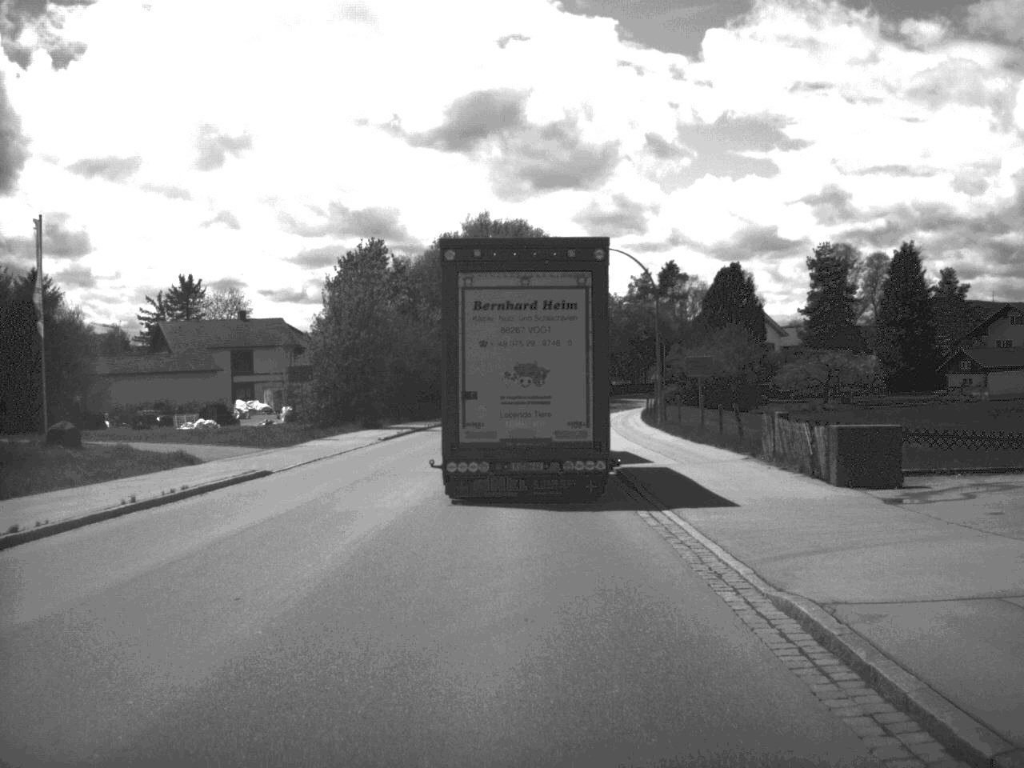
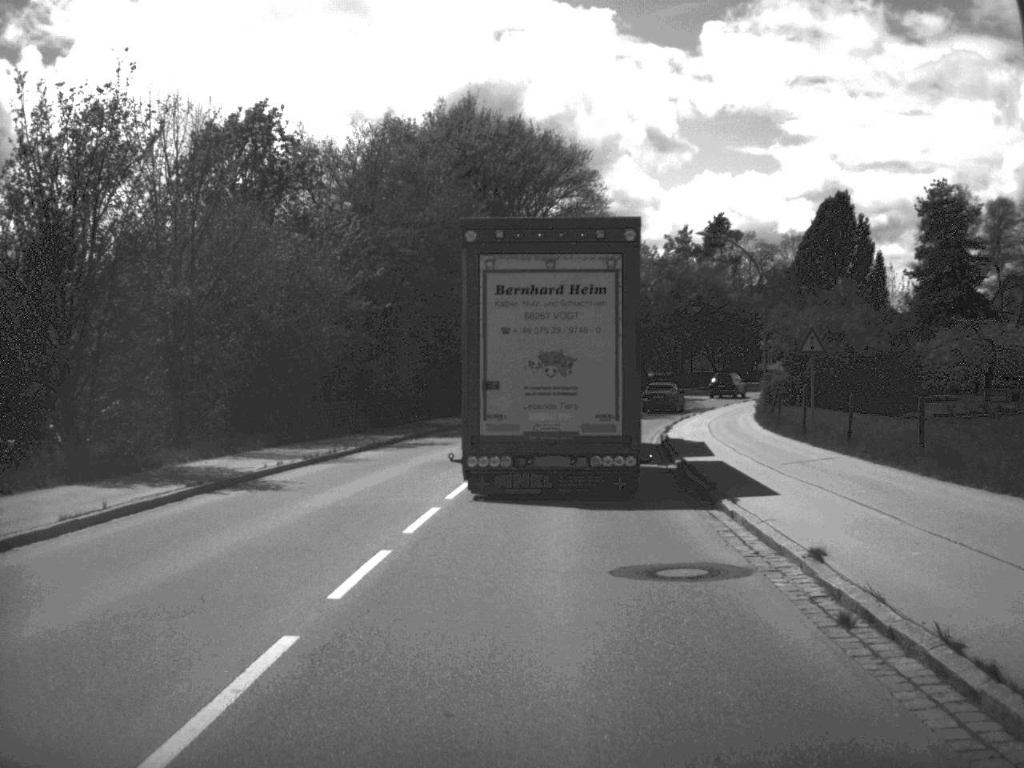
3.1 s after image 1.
(-0.2, +39.1) m; 0°
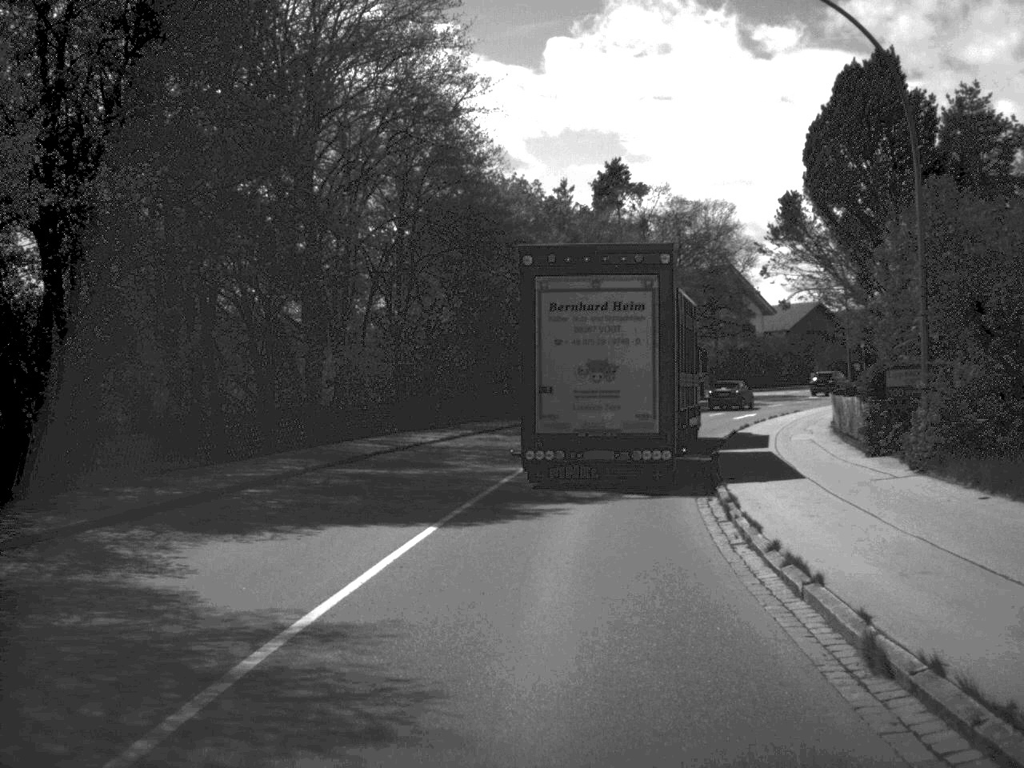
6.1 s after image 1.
(+1.8, +36.5) m; +7°
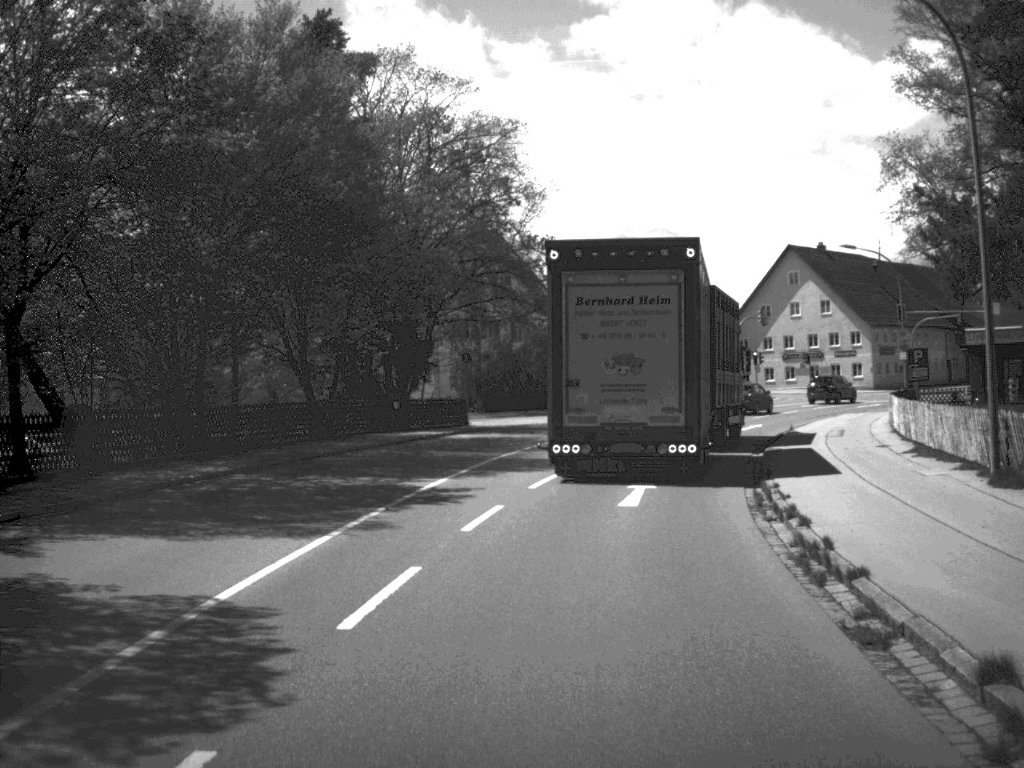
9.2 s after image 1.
(+3.5, +36.6) m; +12°
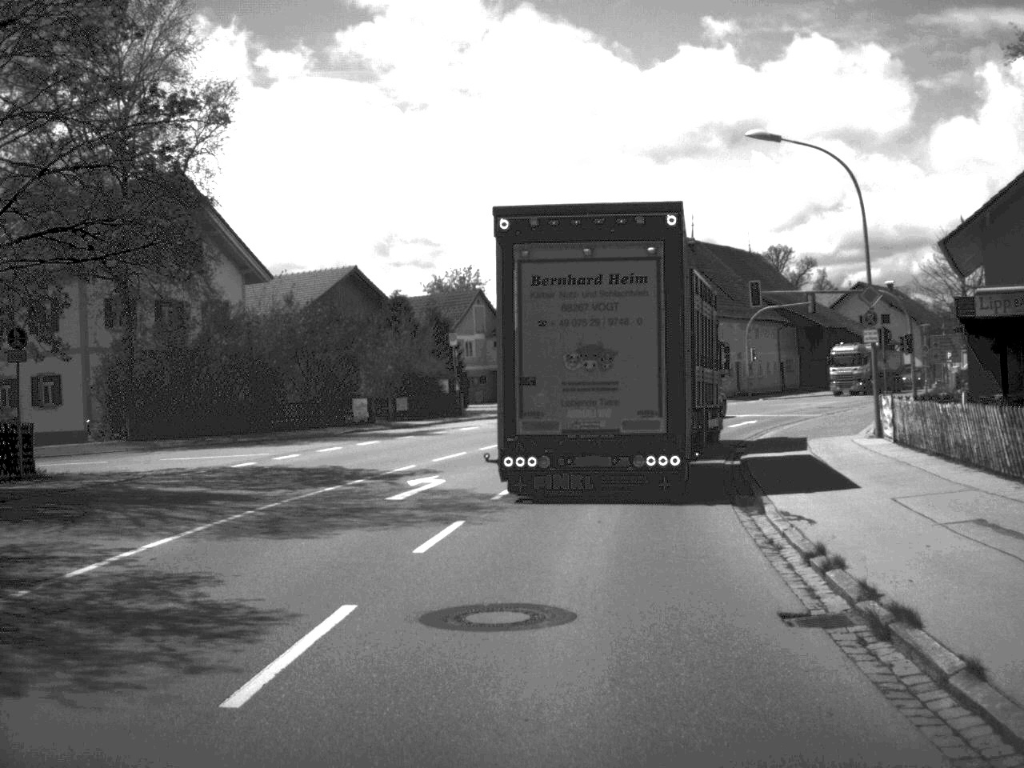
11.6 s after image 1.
(+2.4, +25.3) m; +11°
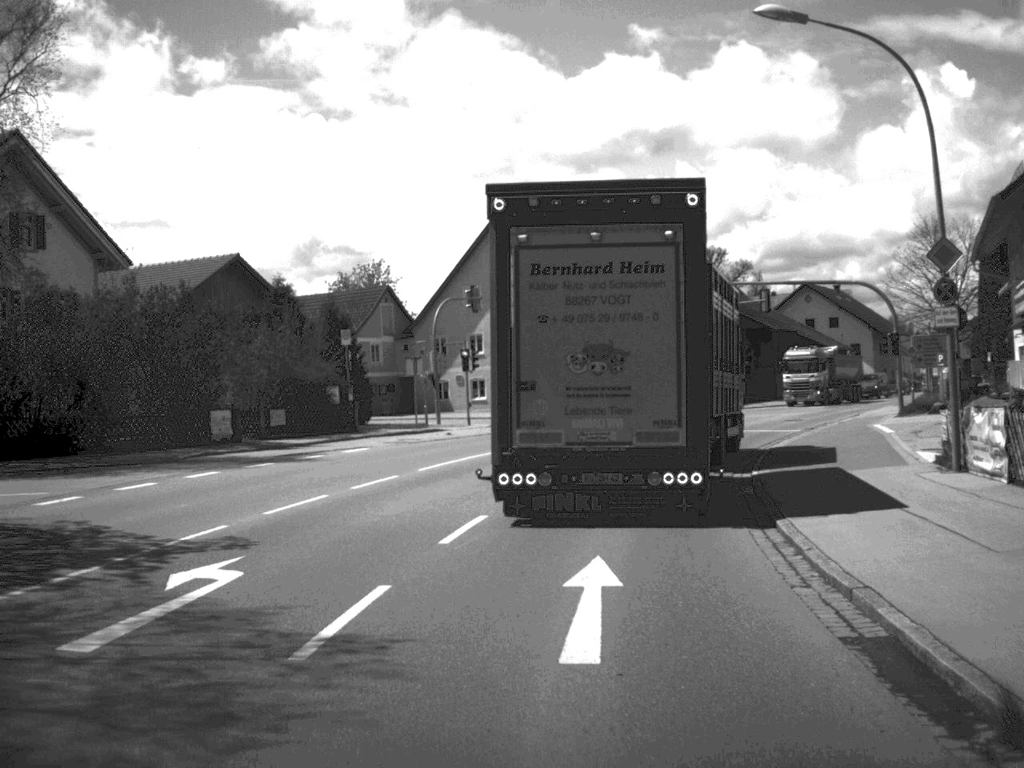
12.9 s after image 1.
(+0.3, +10.4) m; +3°
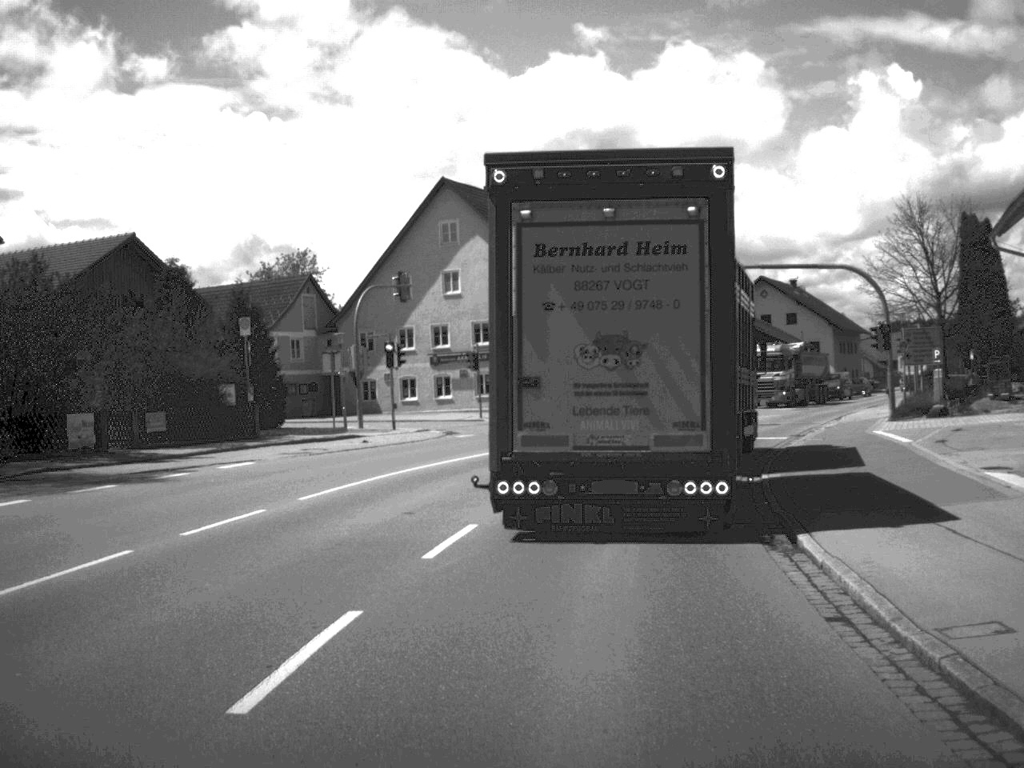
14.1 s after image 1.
(+0.2, +7.3) m; +3°
